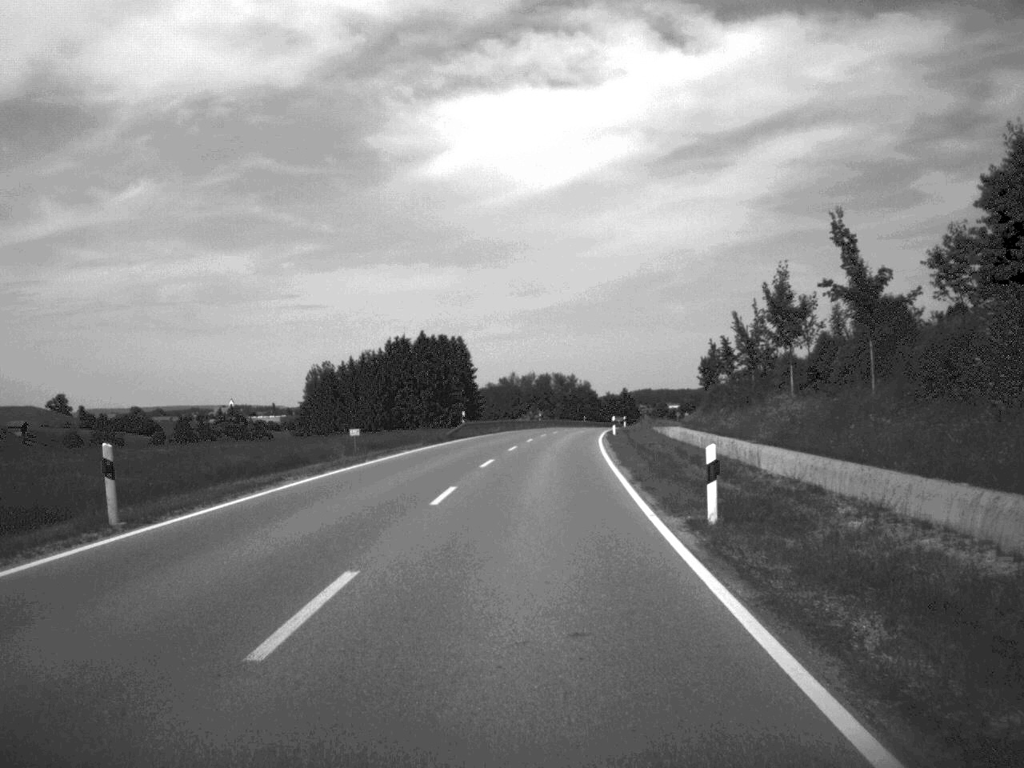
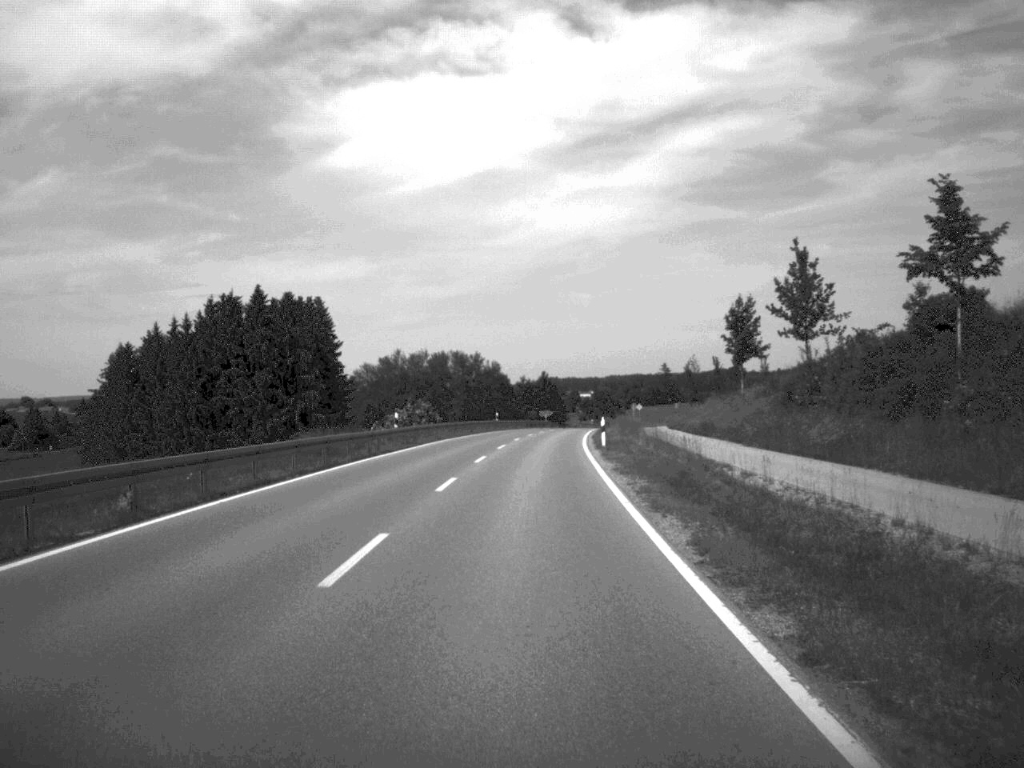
(+2.5, +67.2) m; +4°
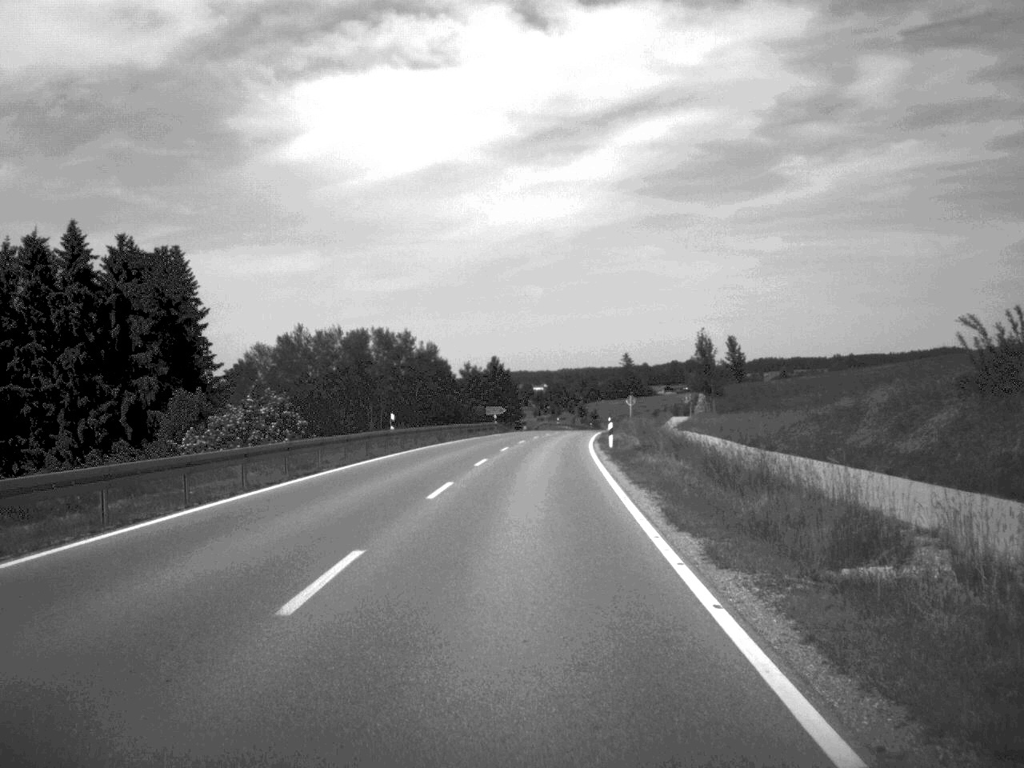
(+0.9, +48.4) m; +2°
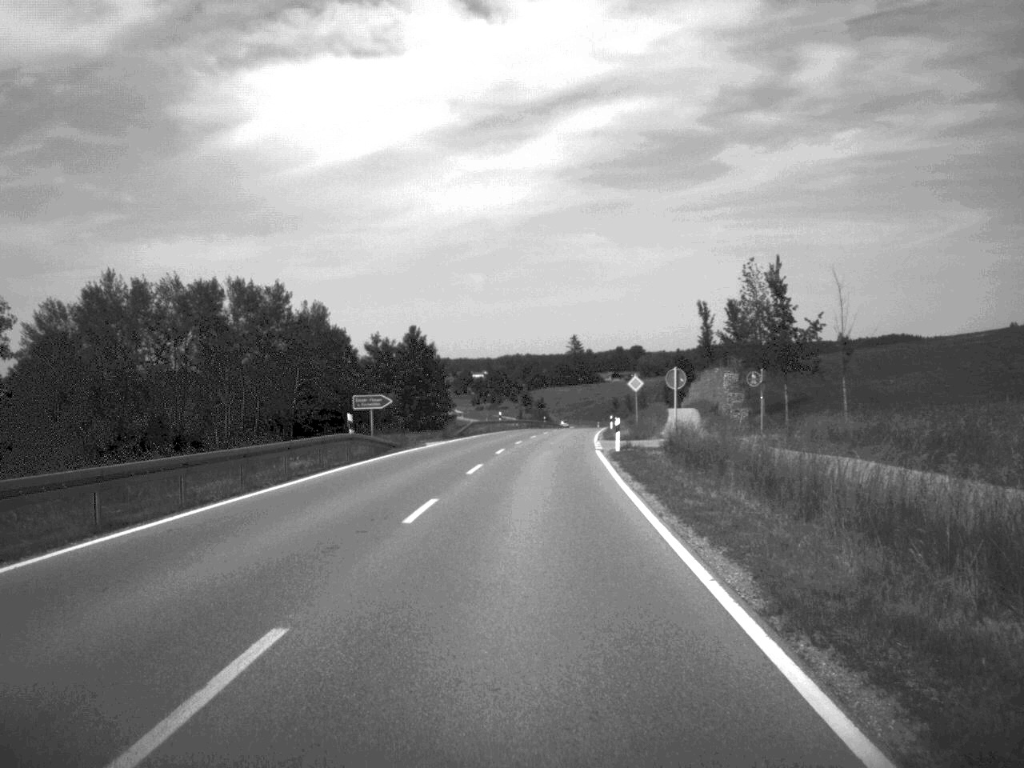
(+1.1, +51.6) m; +3°
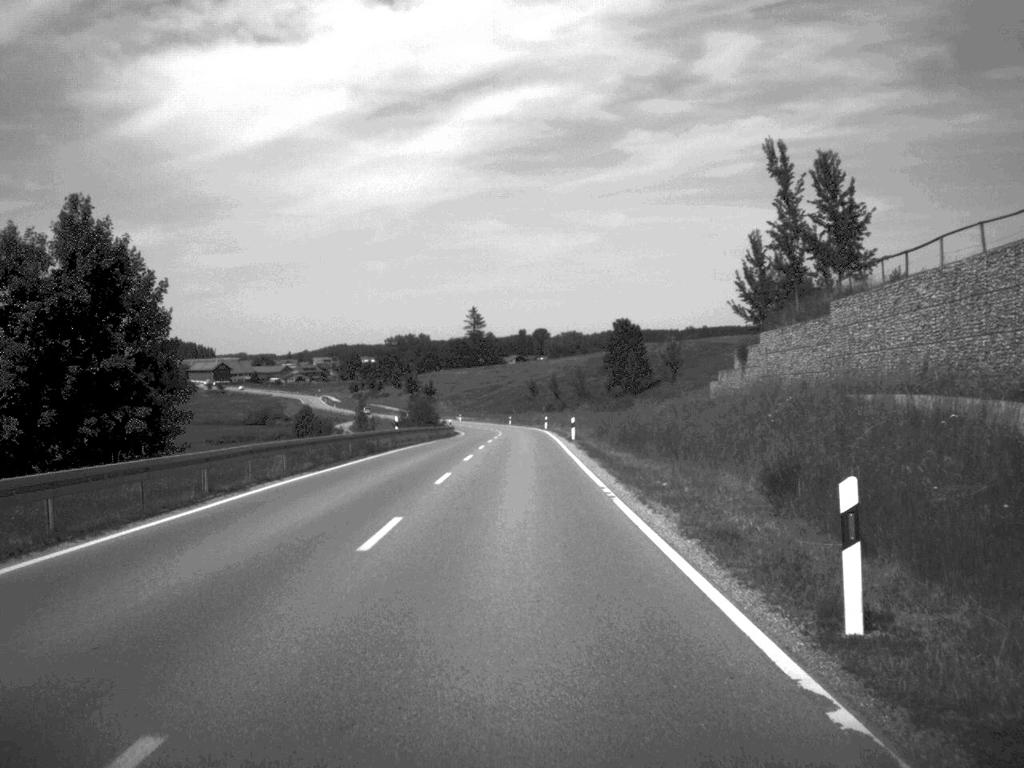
(+3.3, +84.6) m; +4°
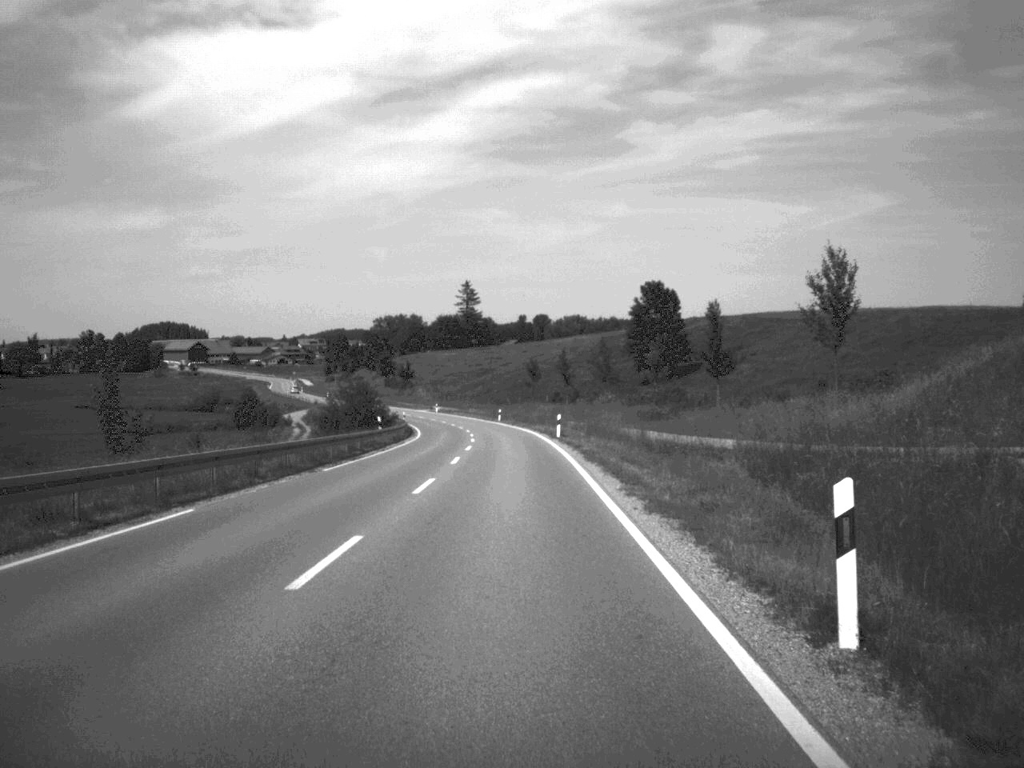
(+0.1, +49.6) m; 0°
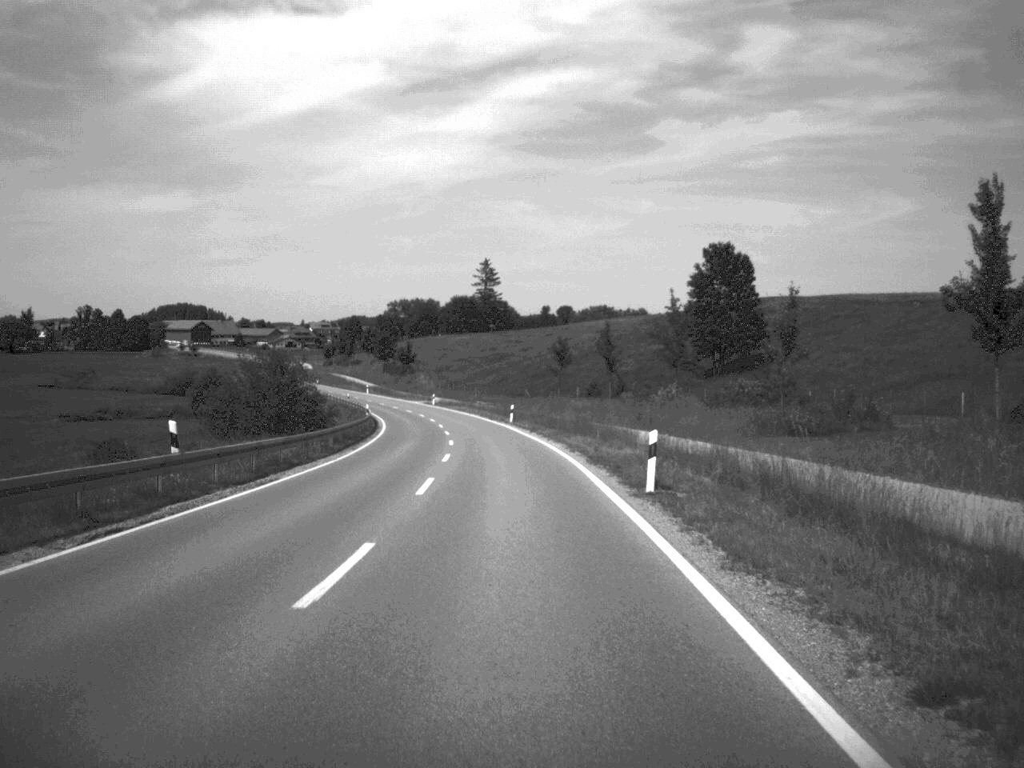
(-0.3, +35.8) m; -1°
